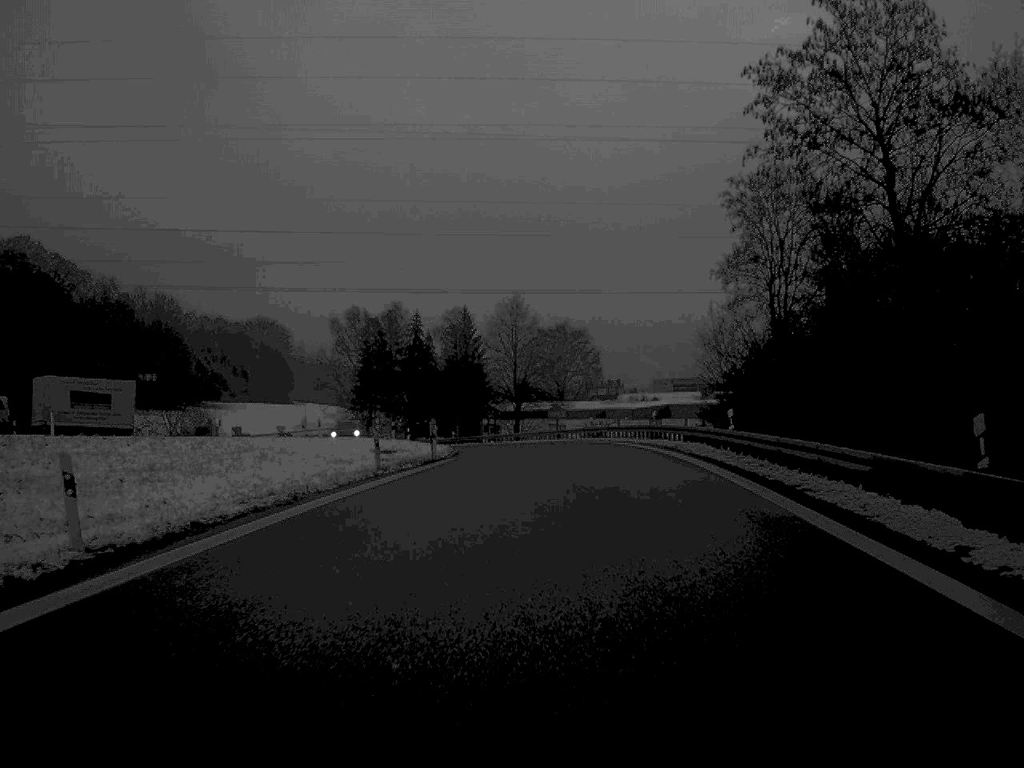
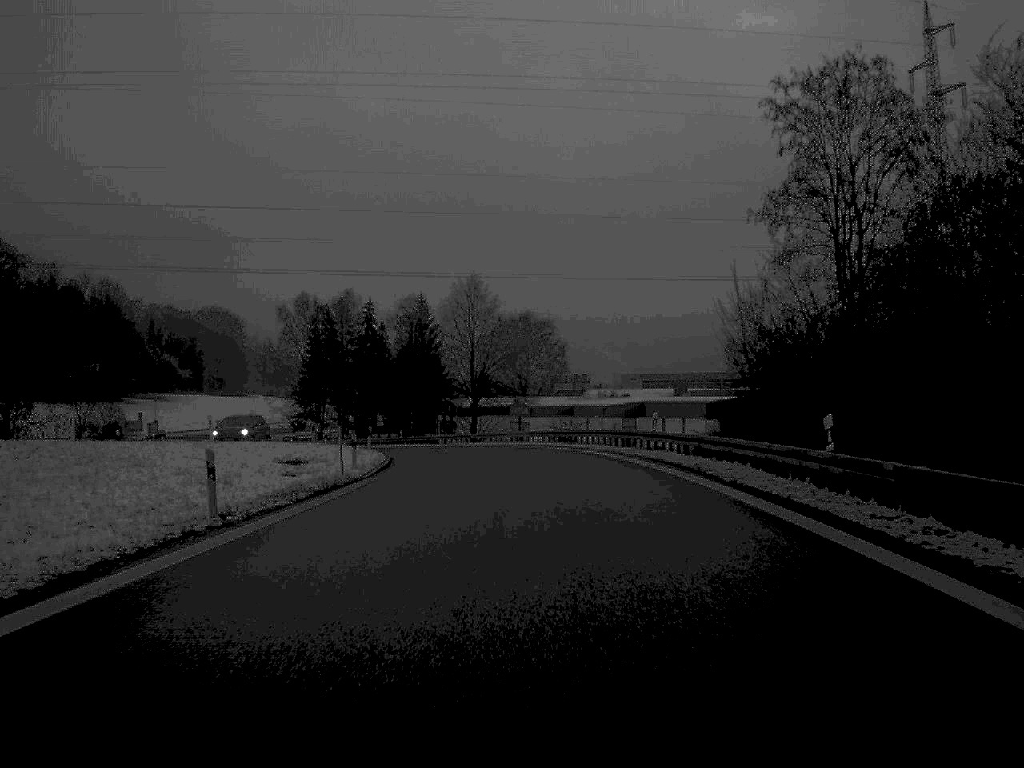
(+0.2, +13.9) m; +2°
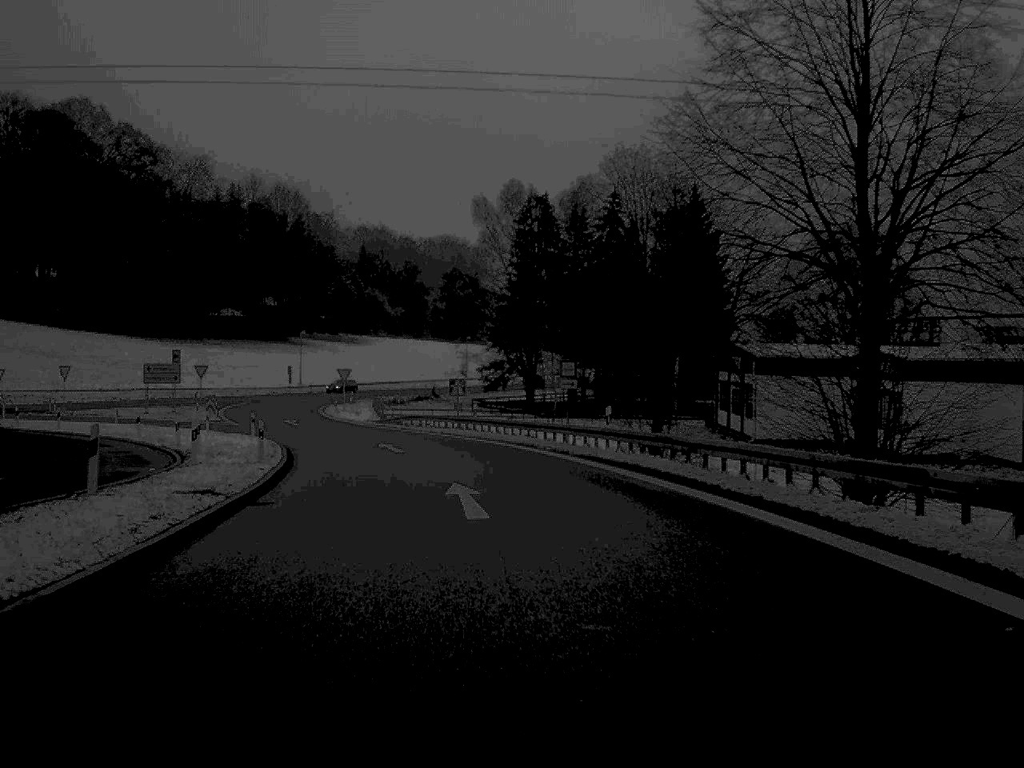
(-4.9, +67.9) m; -13°
